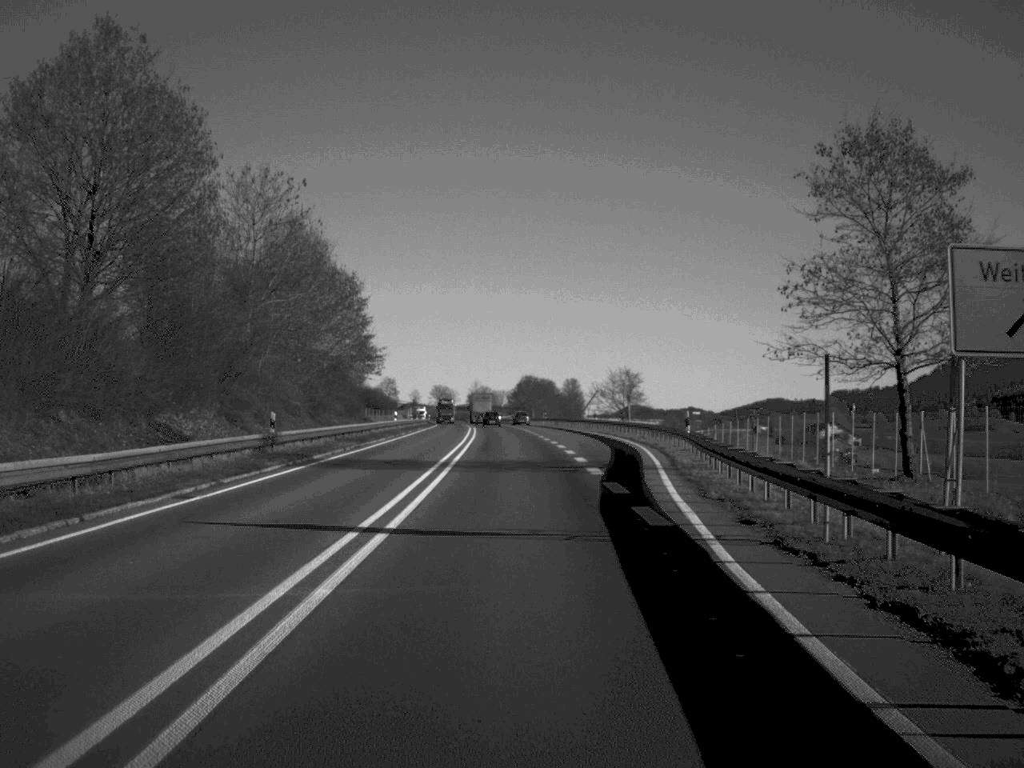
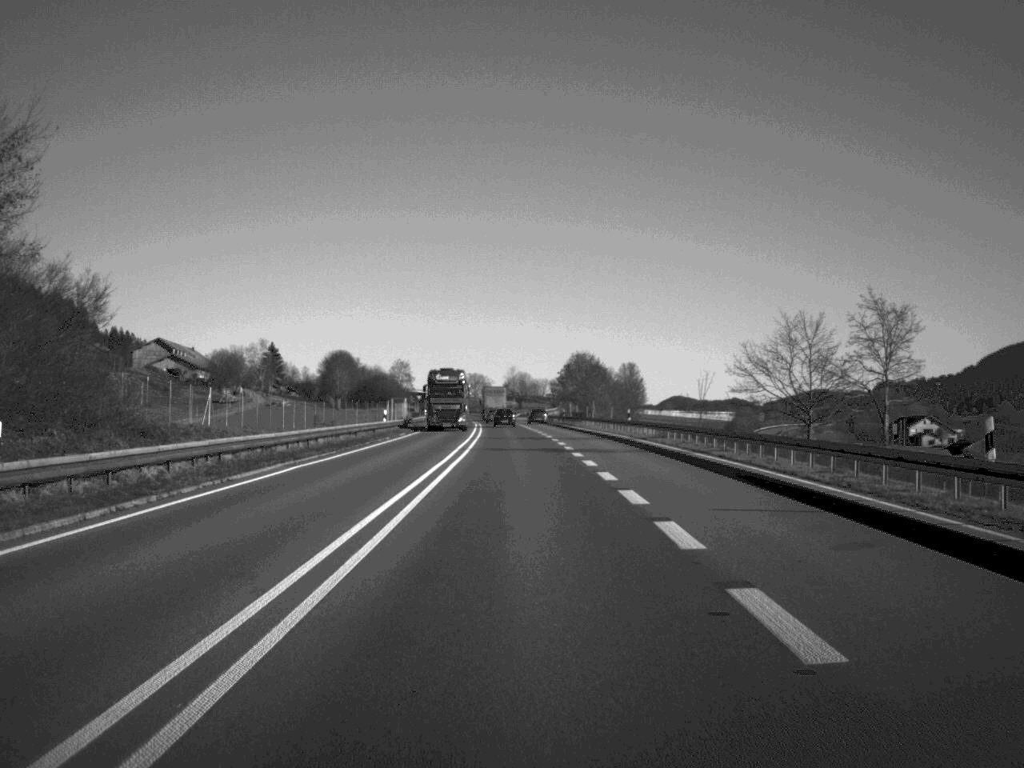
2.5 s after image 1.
(-1.1, +68.5) m; -2°
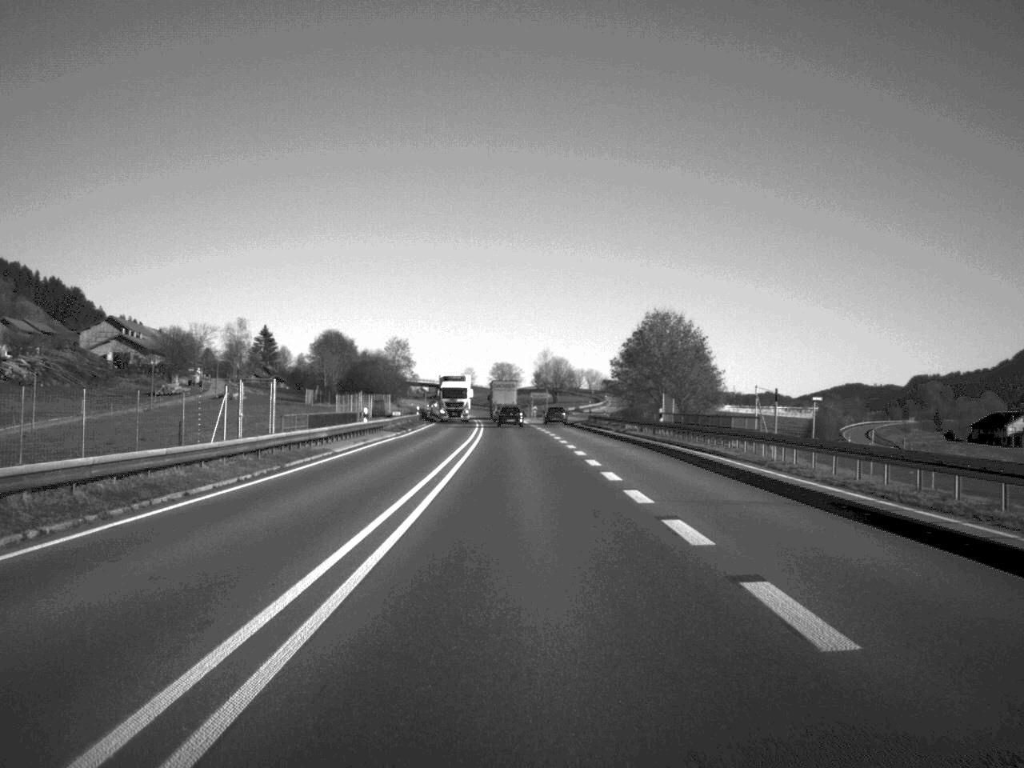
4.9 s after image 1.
(-0.9, +65.2) m; -1°
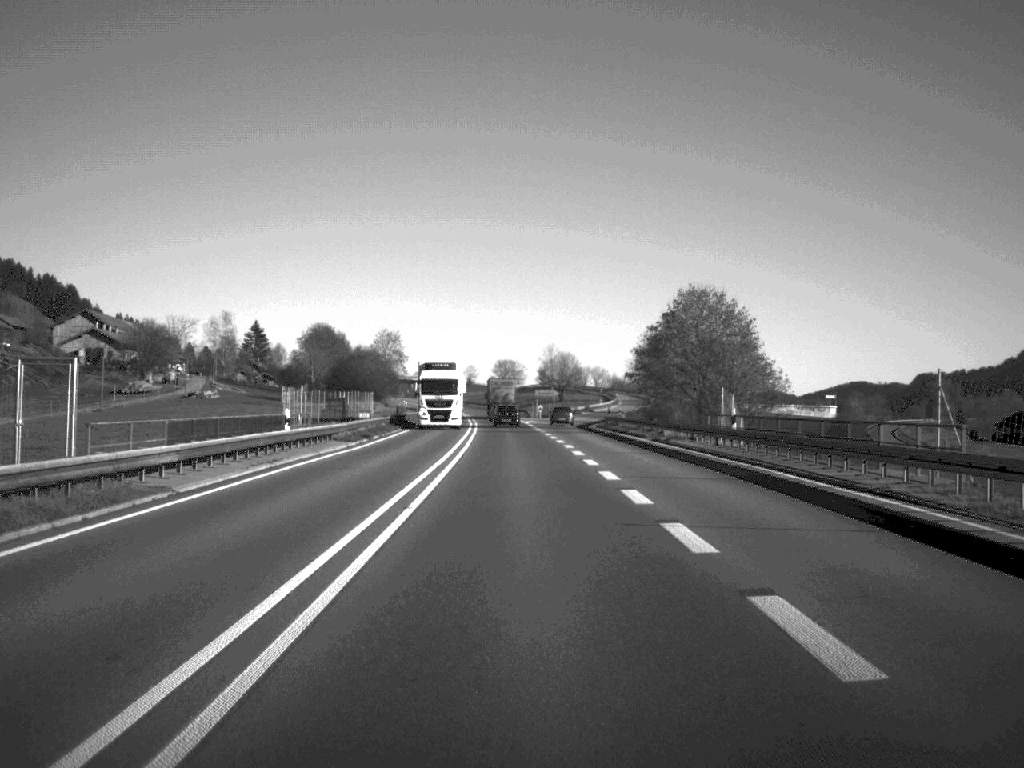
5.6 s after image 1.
(0.0, +18.8) m; 0°
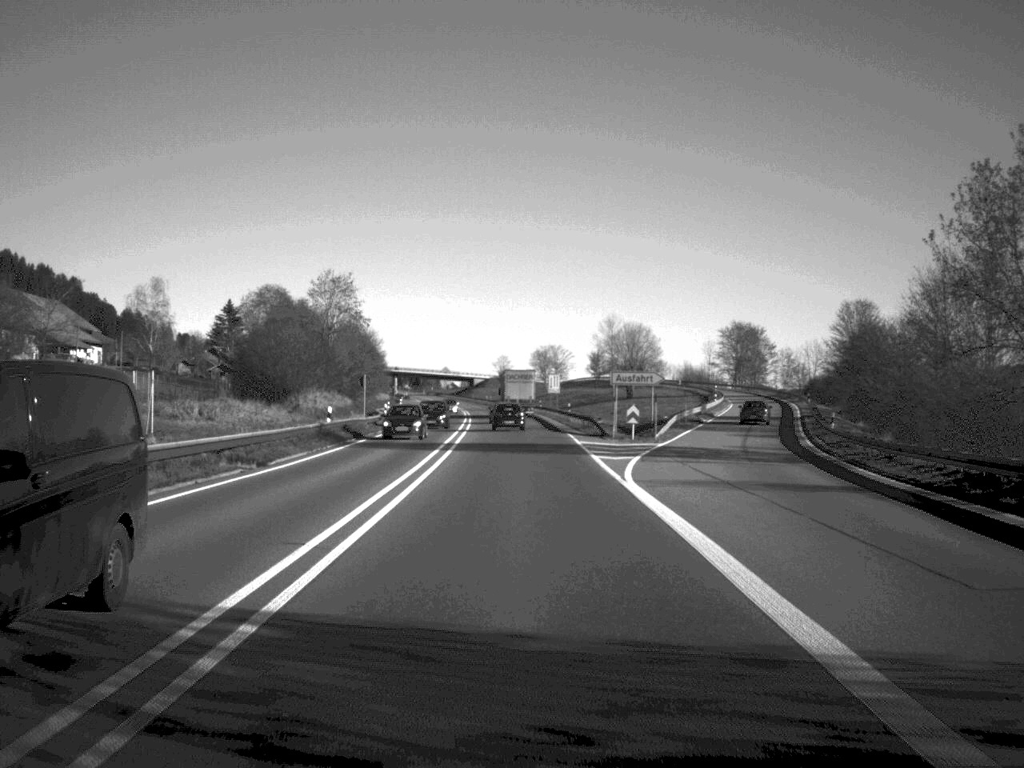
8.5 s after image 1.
(-1.2, +80.1) m; -2°
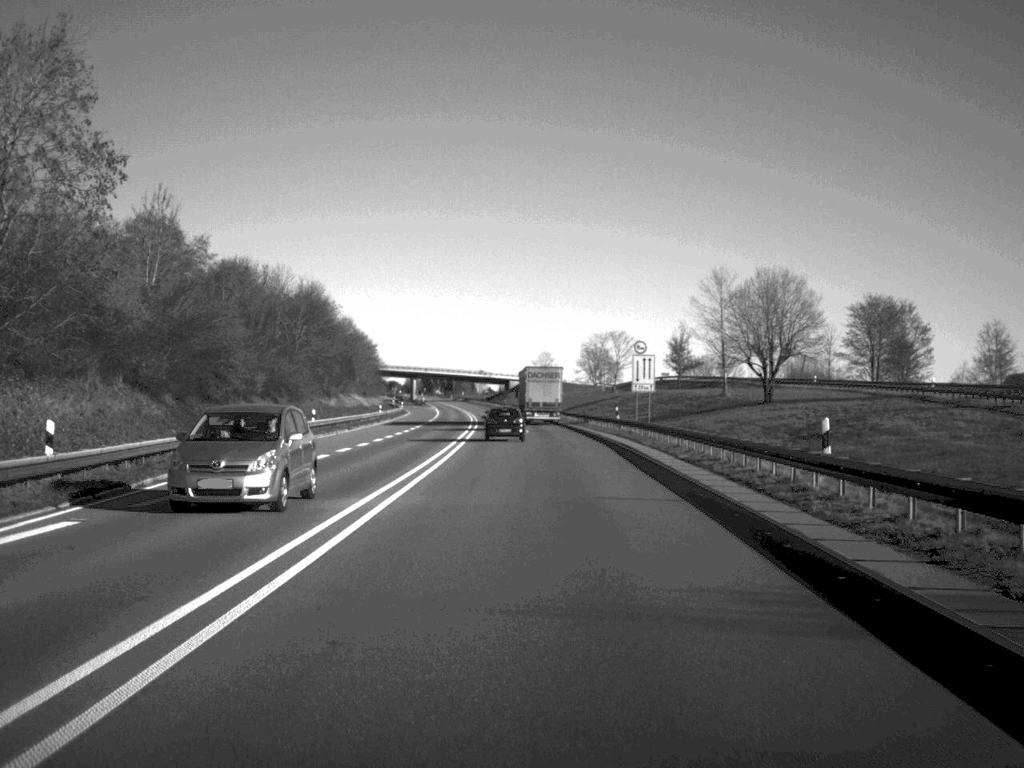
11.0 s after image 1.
(-1.0, +69.2) m; -2°
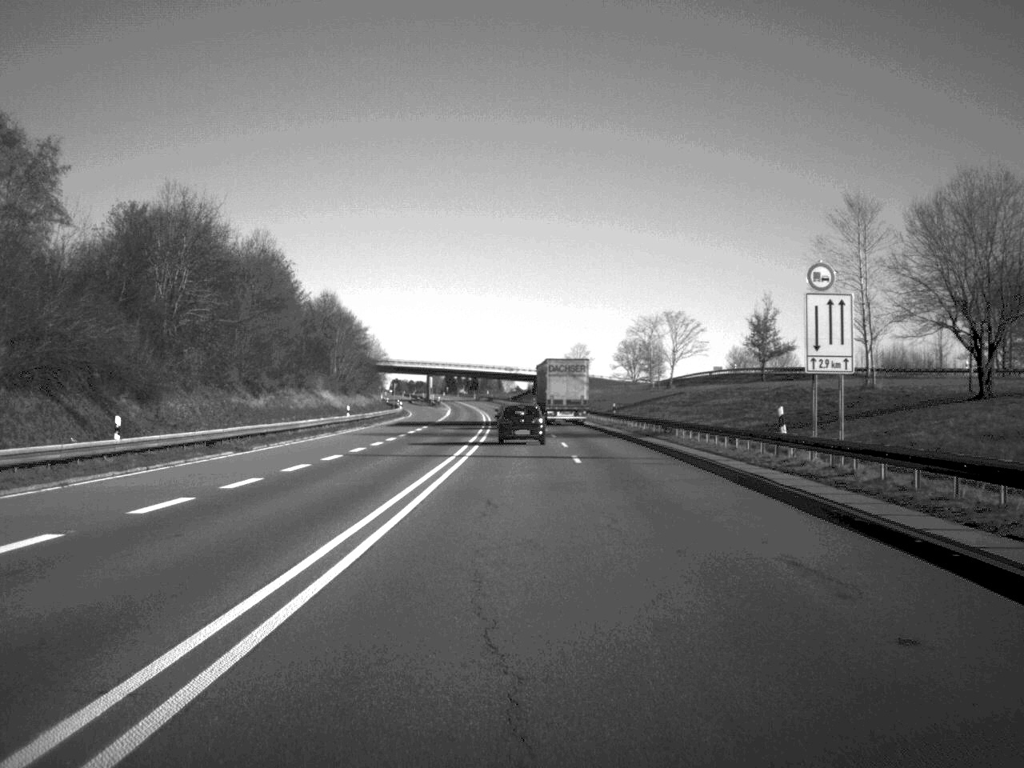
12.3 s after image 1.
(-0.5, +37.7) m; -1°
